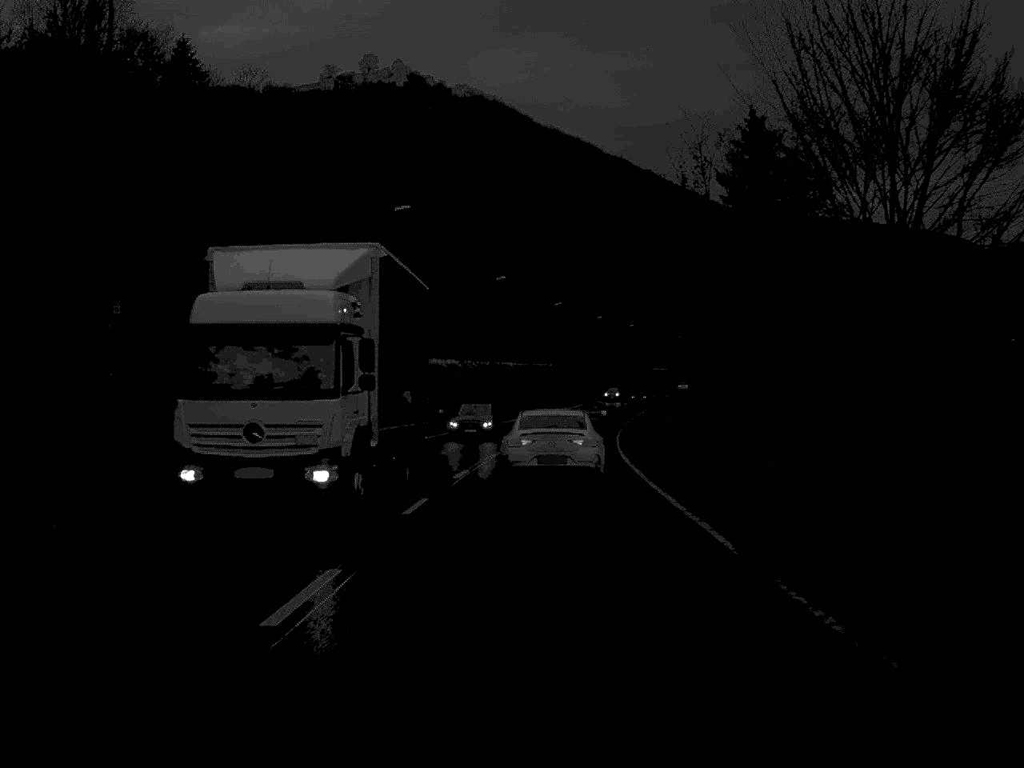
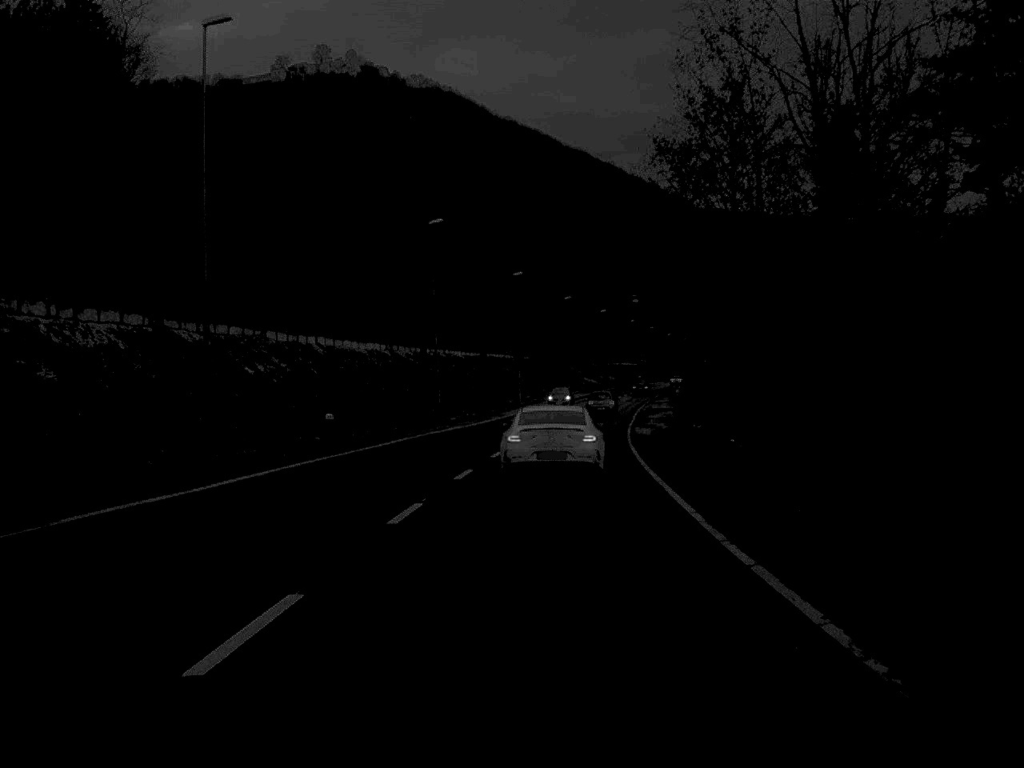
(+0.5, +28.3) m; +2°
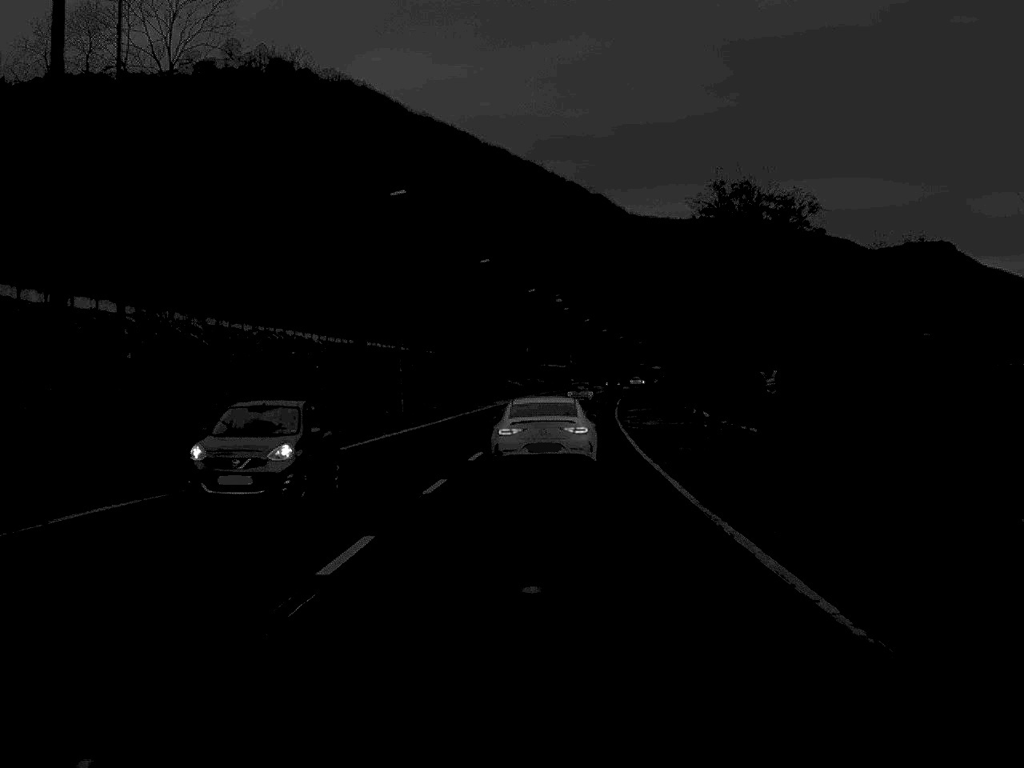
(+1.3, +40.3) m; +4°
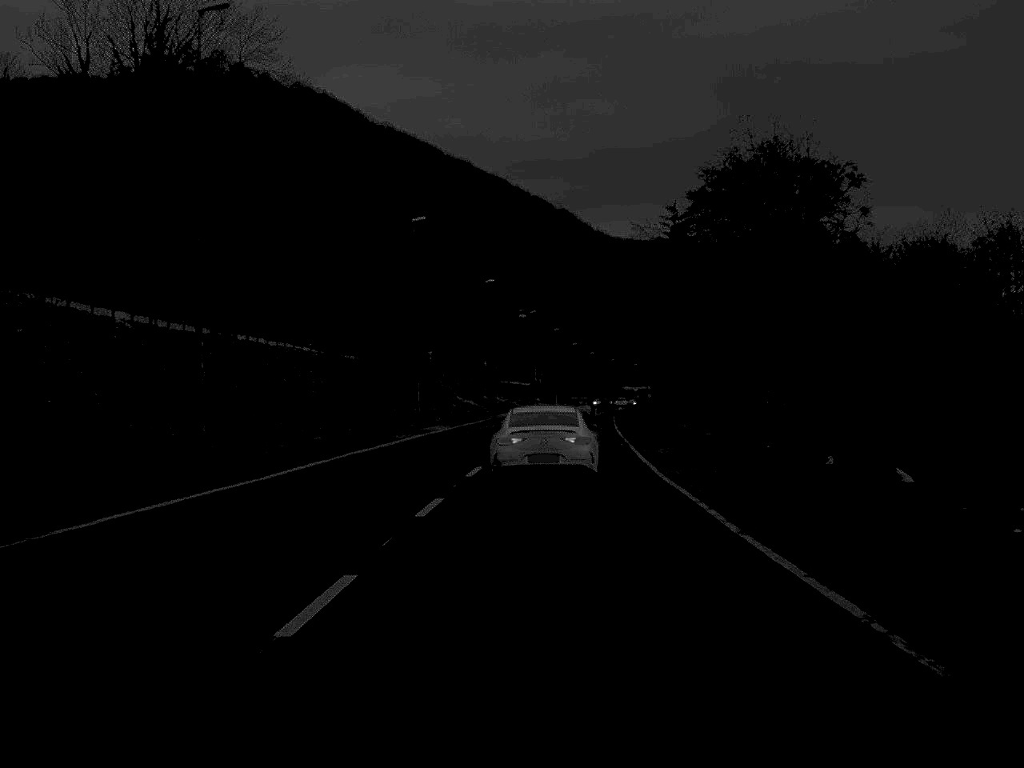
(+0.5, +29.3) m; +2°
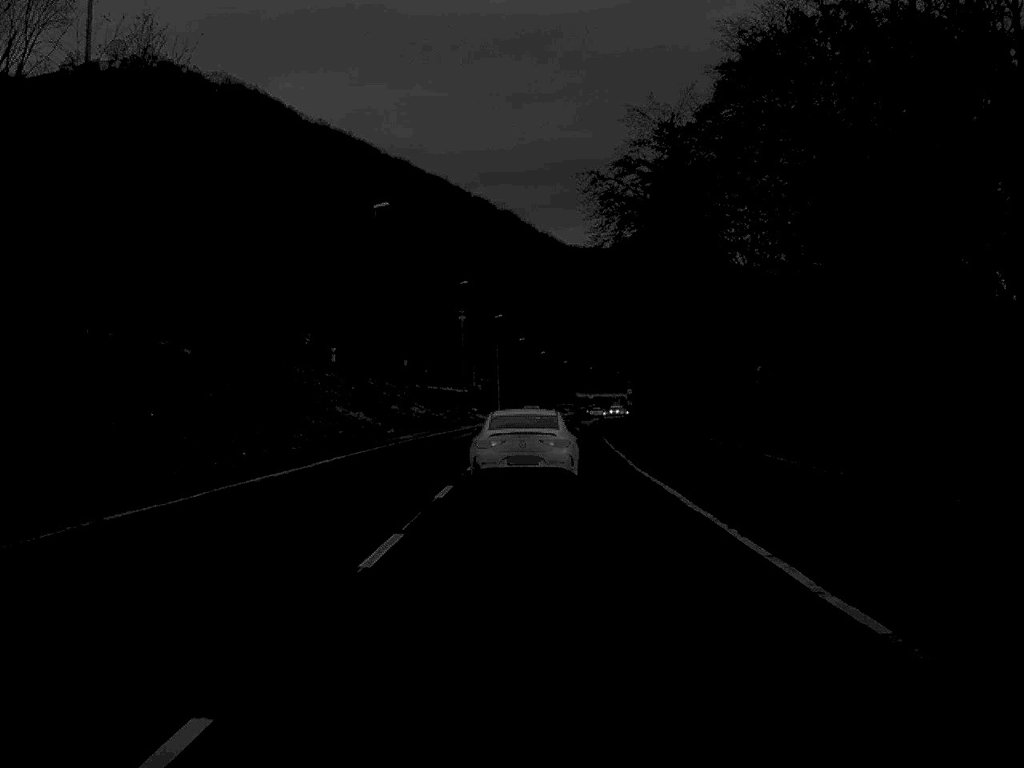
(+1.0, +40.7) m; +3°
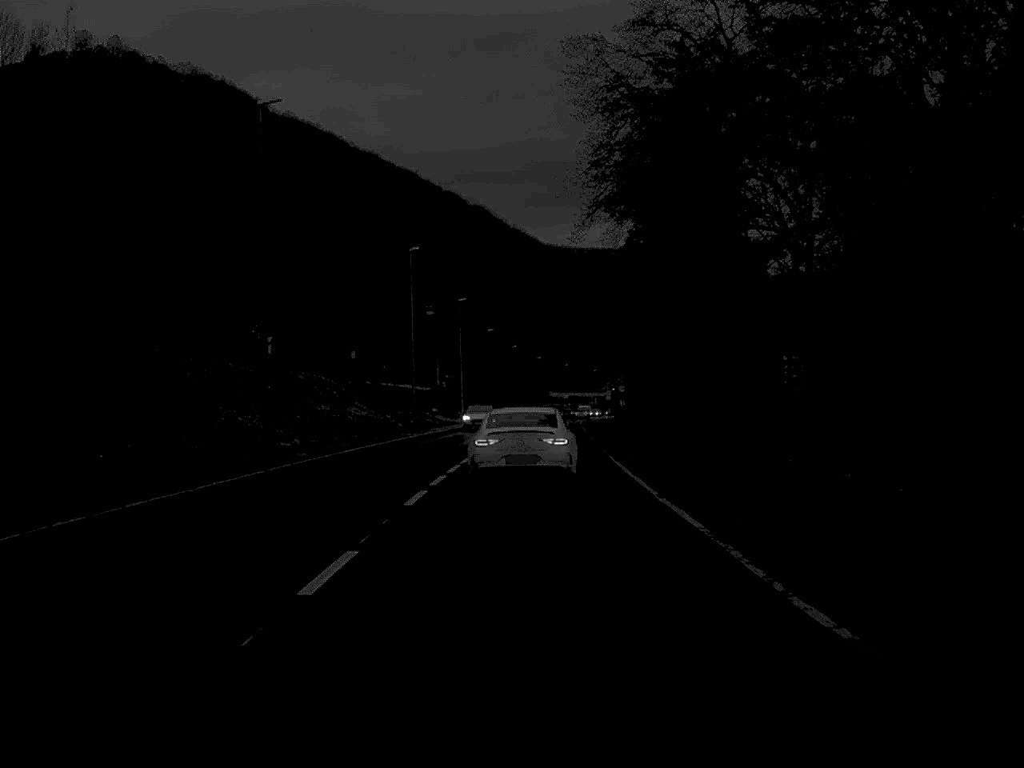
(+0.2, +19.5) m; +1°
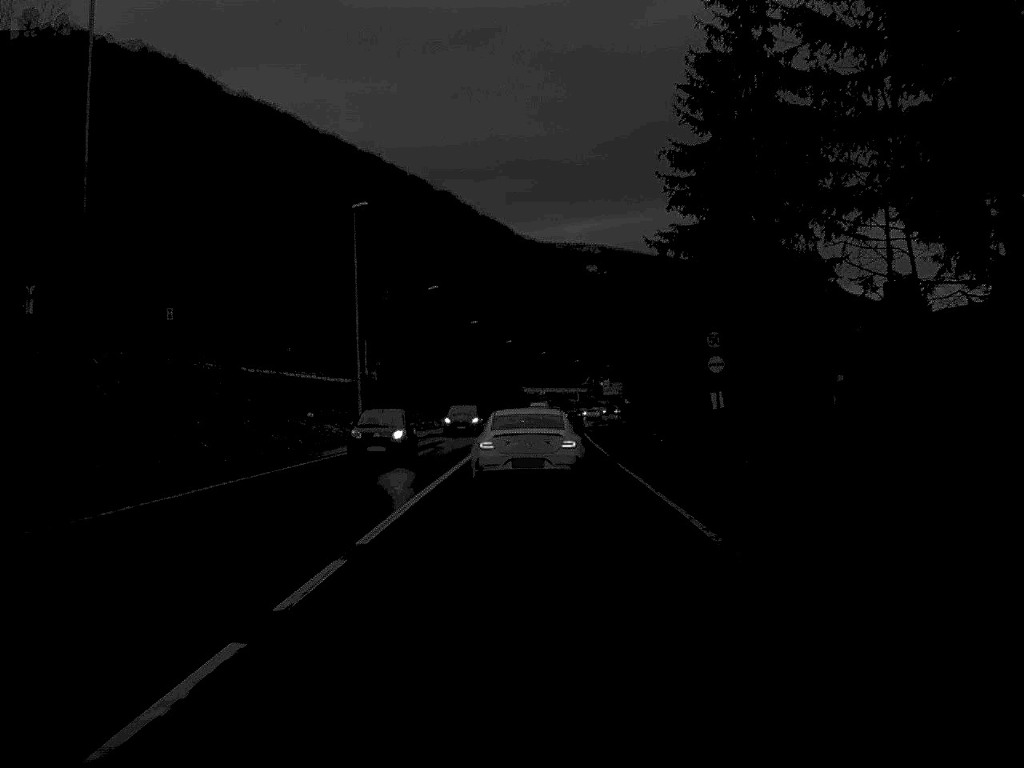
(+0.6, +49.7) m; +1°
